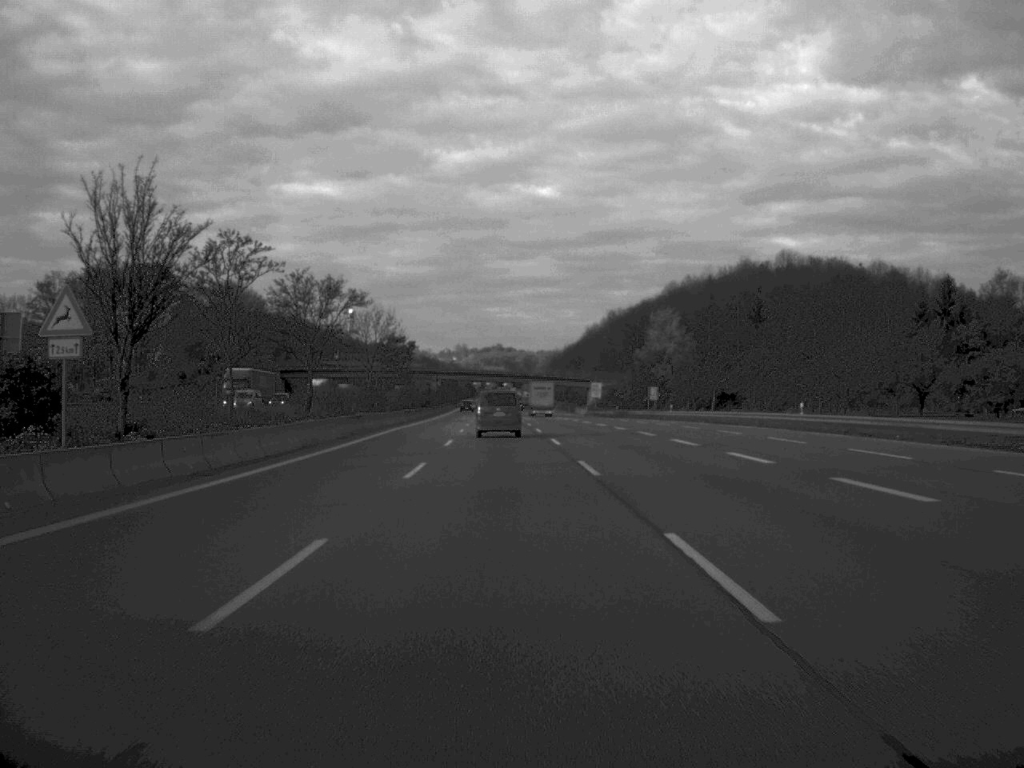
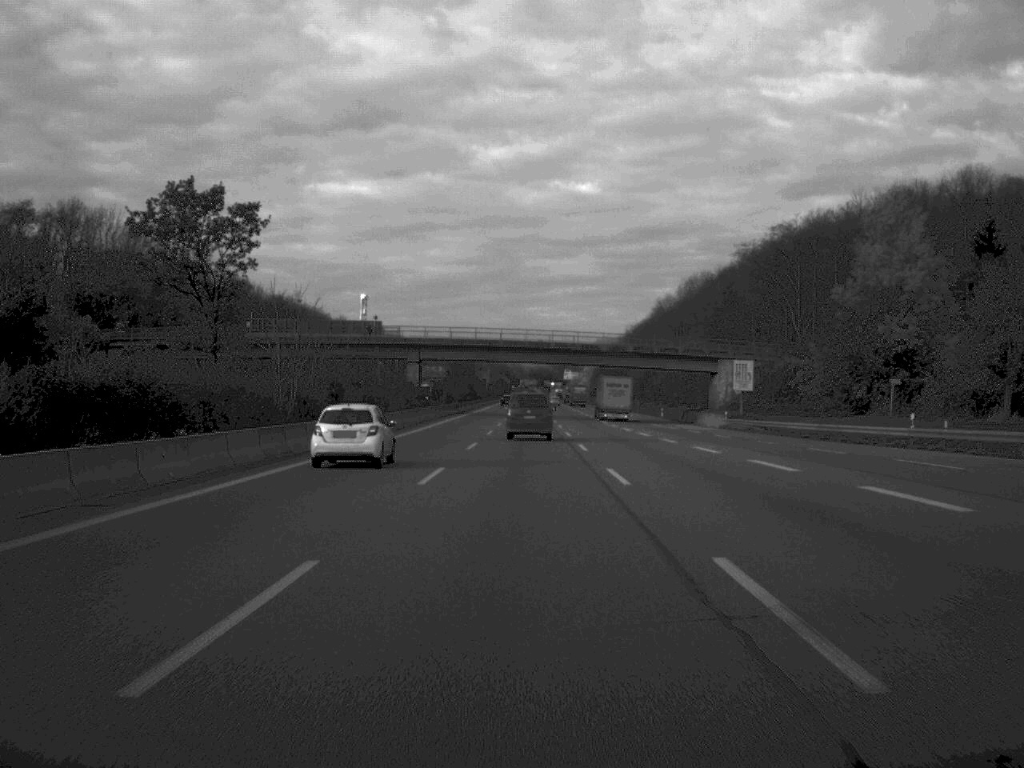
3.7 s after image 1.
(-2.3, +108.2) m; -2°
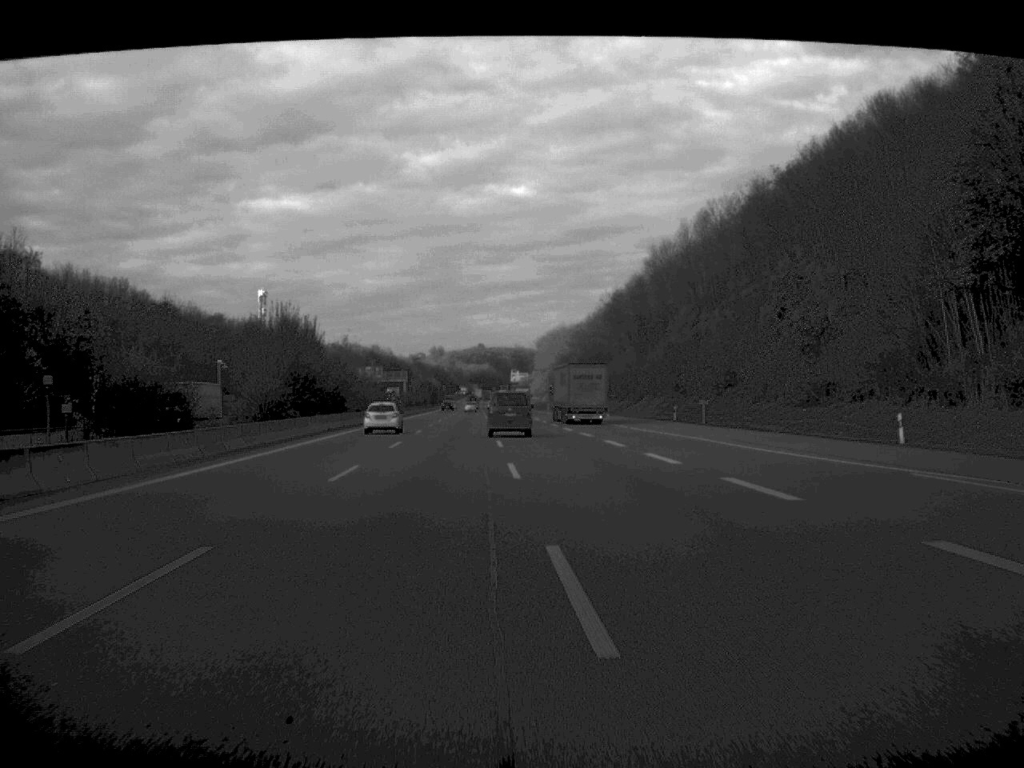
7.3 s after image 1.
(+1.5, +105.5) m; +3°
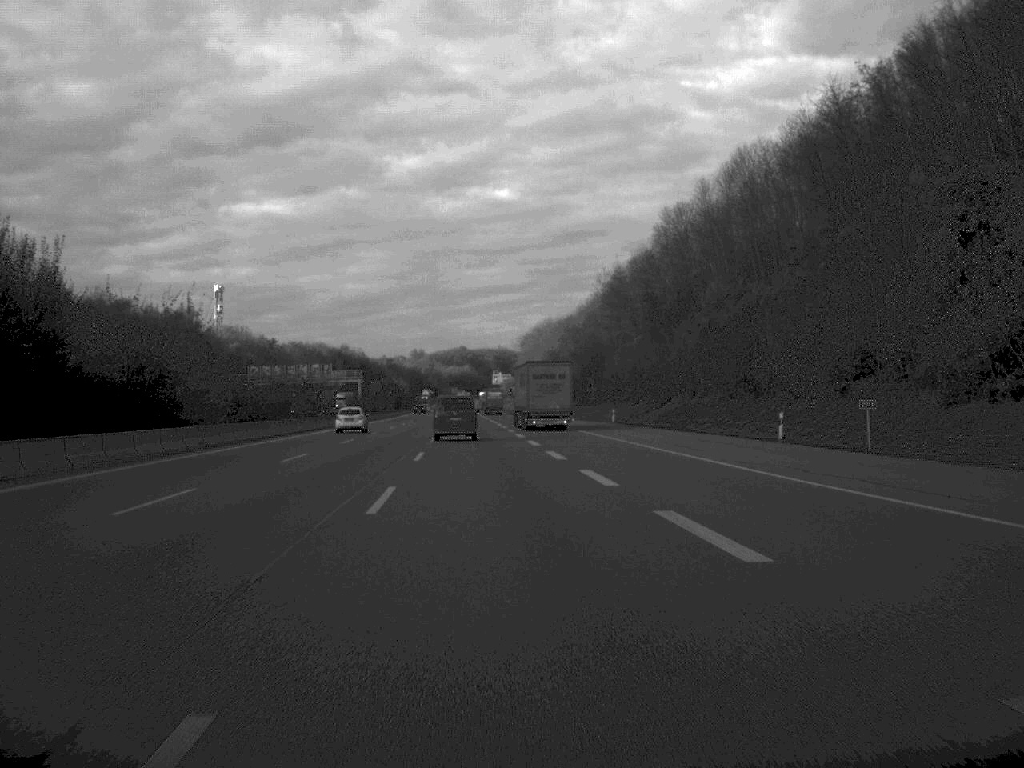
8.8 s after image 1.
(+0.4, +43.2) m; +1°
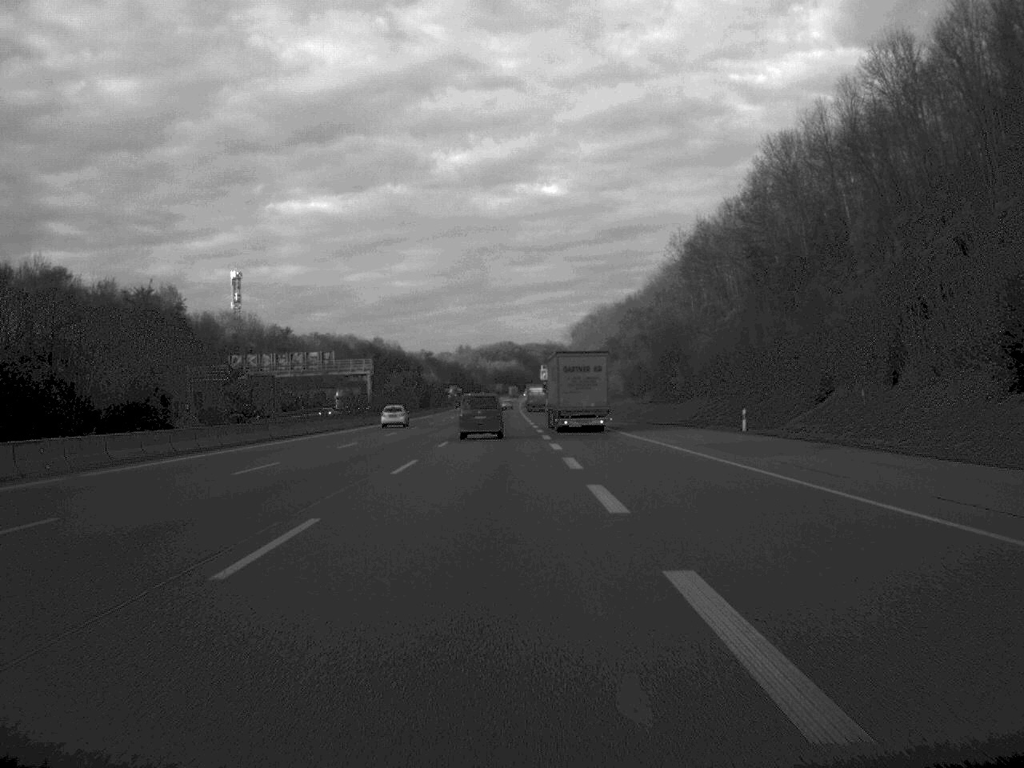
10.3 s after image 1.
(-0.8, +42.1) m; -2°
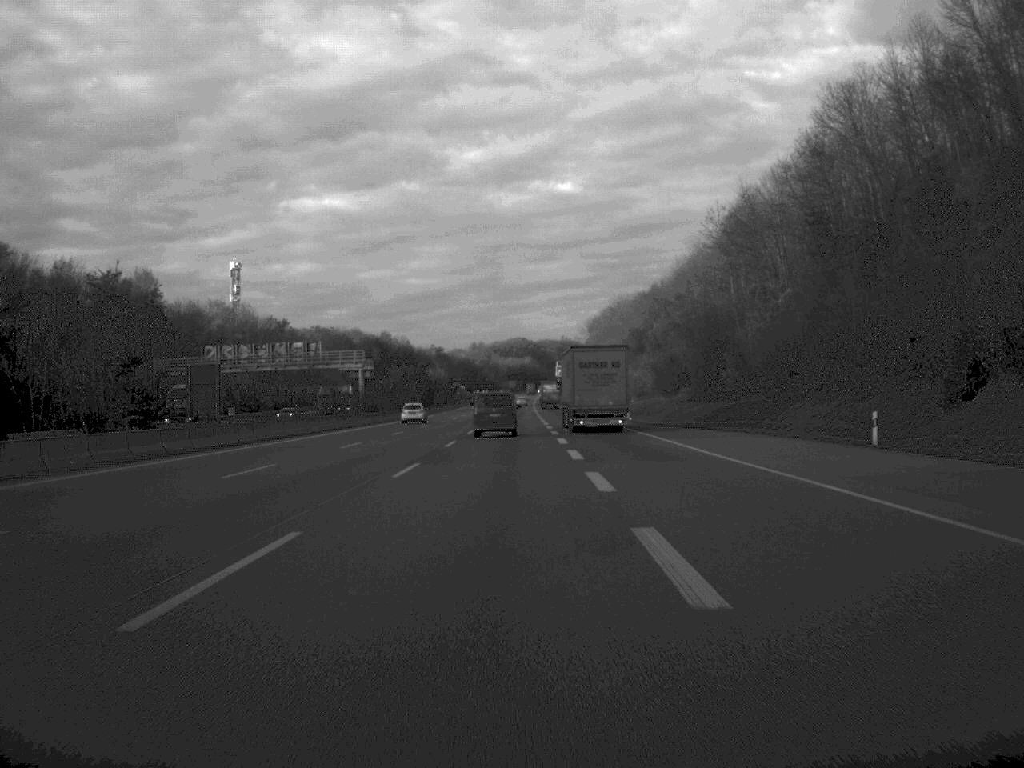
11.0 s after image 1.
(-0.1, +20.0) m; -1°
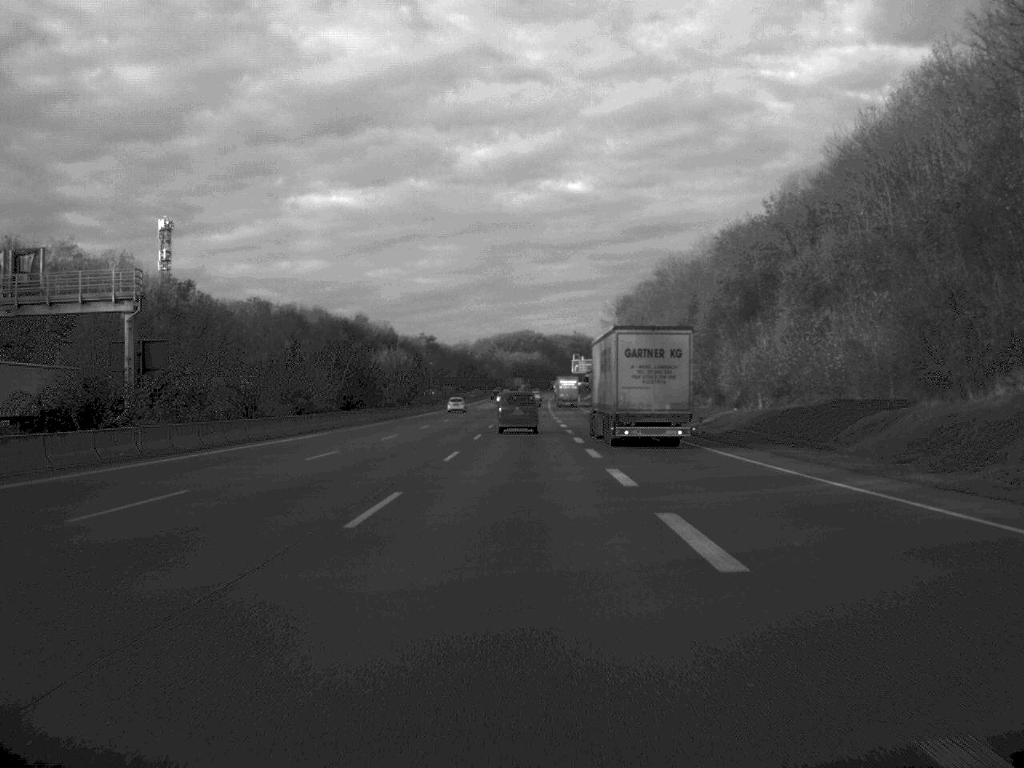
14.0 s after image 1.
(-0.6, +81.6) m; 0°
